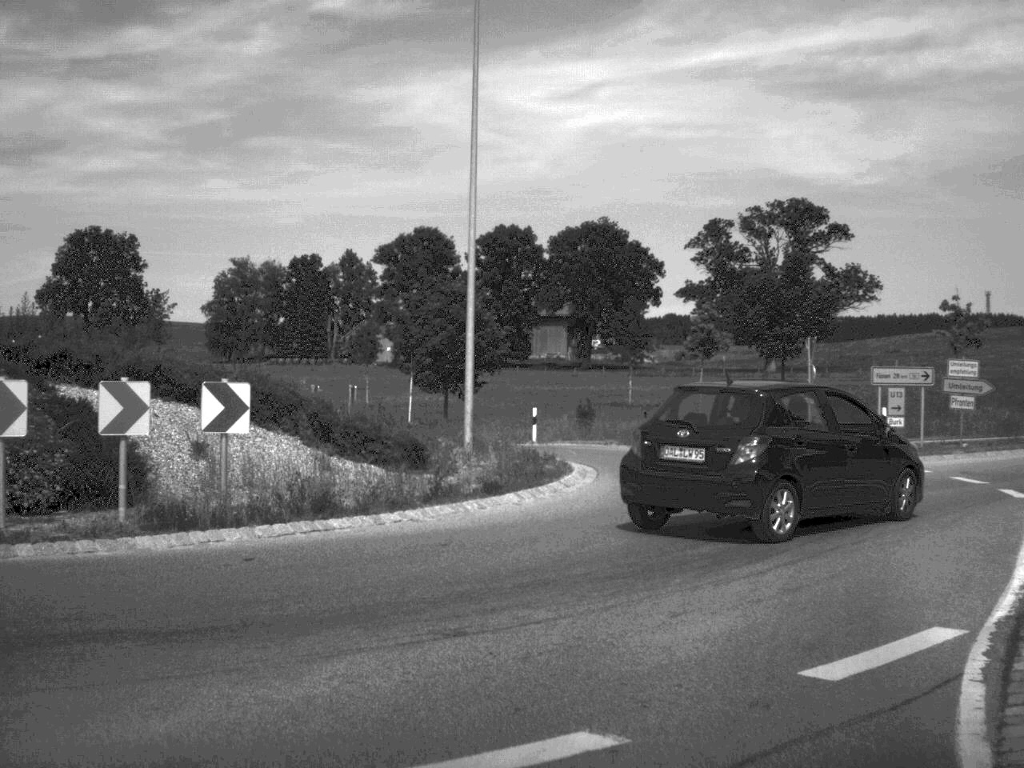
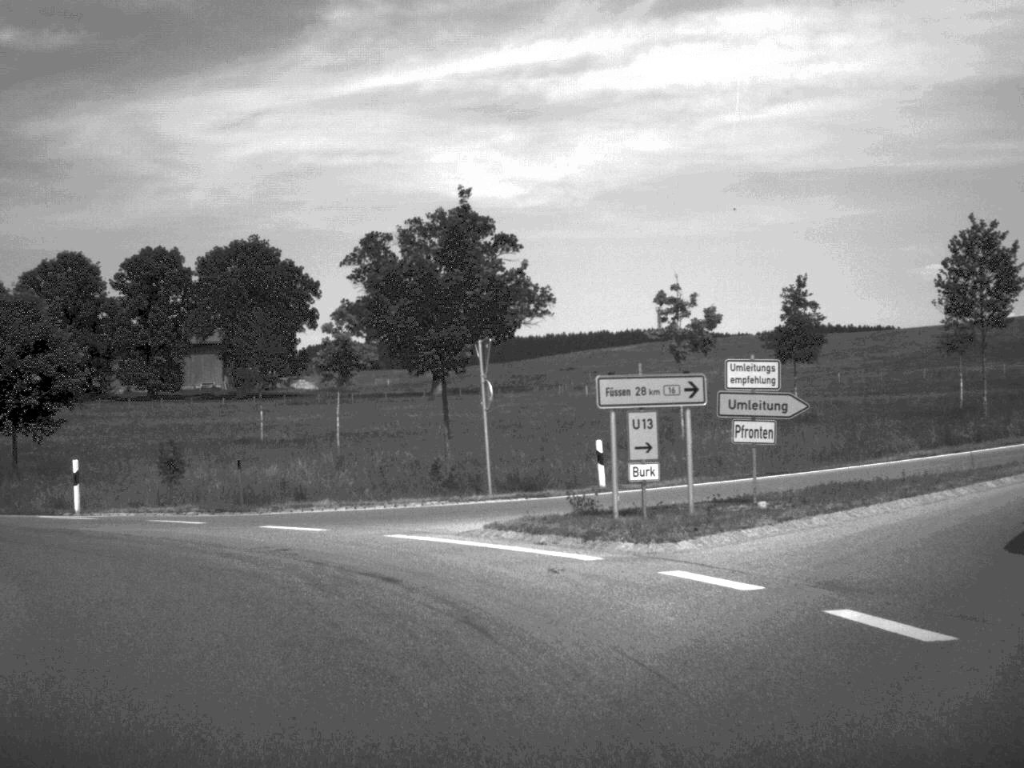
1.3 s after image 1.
(+2.1, +12.1) m; +13°
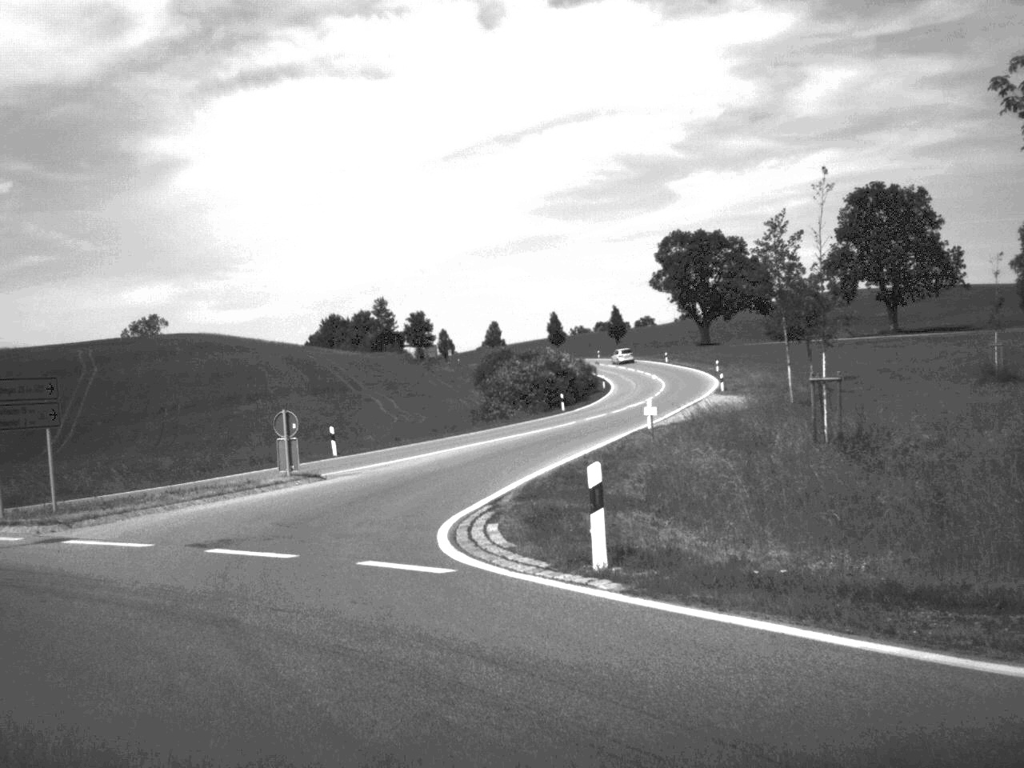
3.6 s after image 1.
(-7.3, +17.1) m; -54°
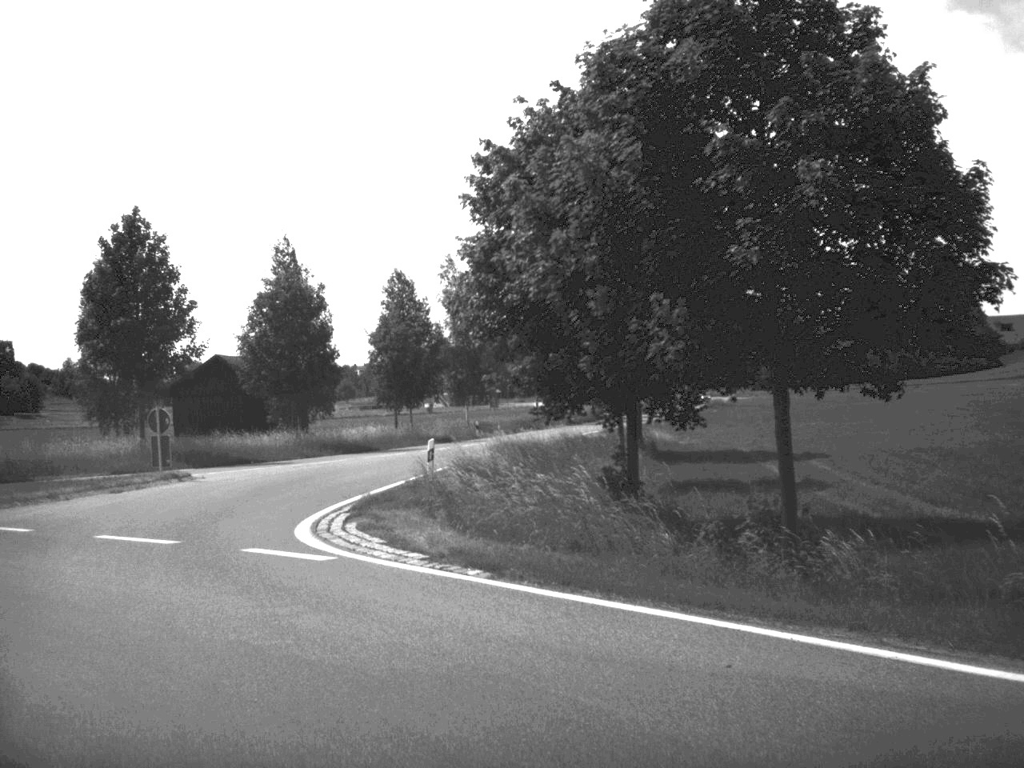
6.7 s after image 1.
(-13.6, +15.4) m; -84°
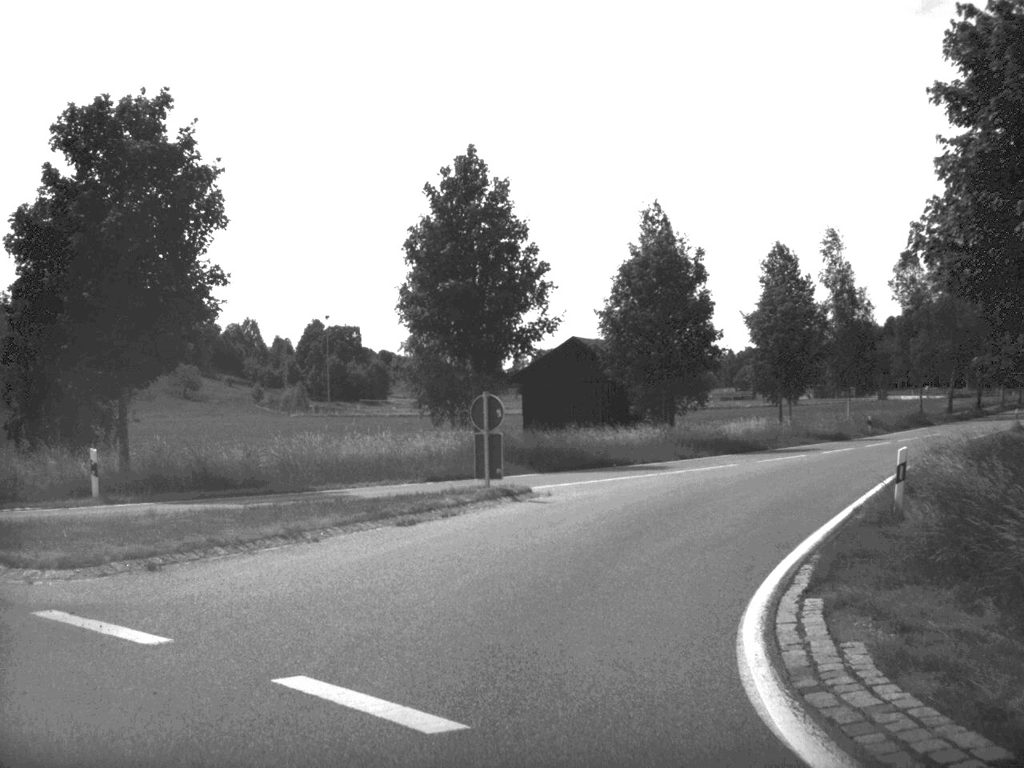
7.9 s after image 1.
(-1.7, +9.2) m; -15°
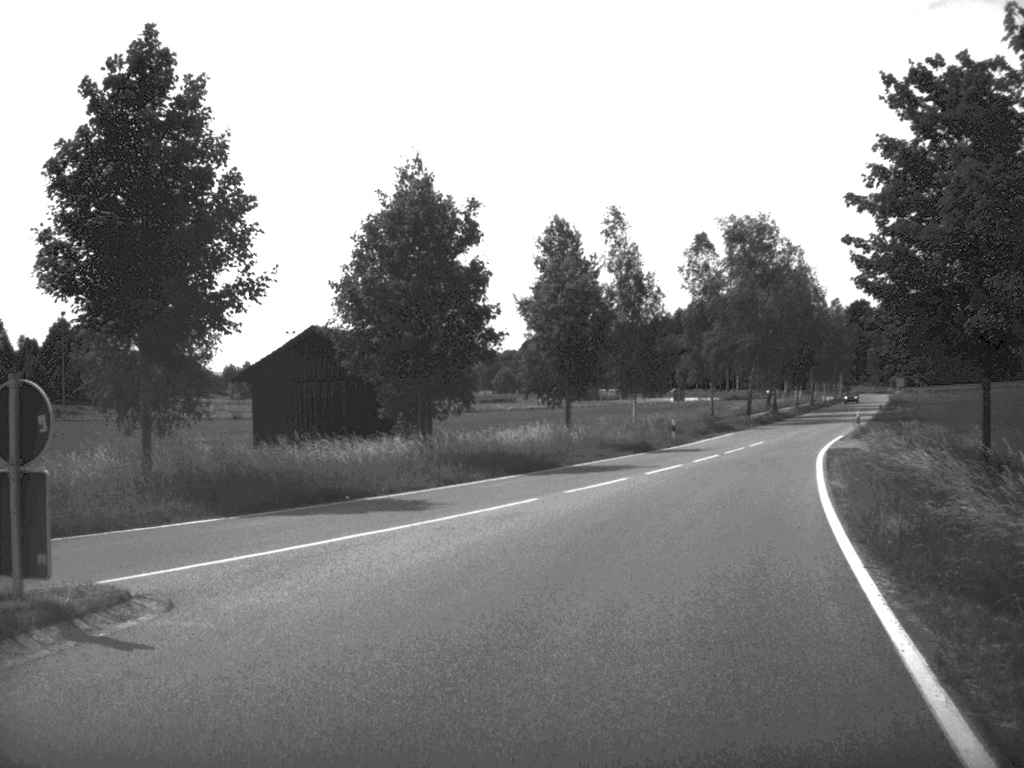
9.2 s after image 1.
(+1.0, +12.0) m; +11°
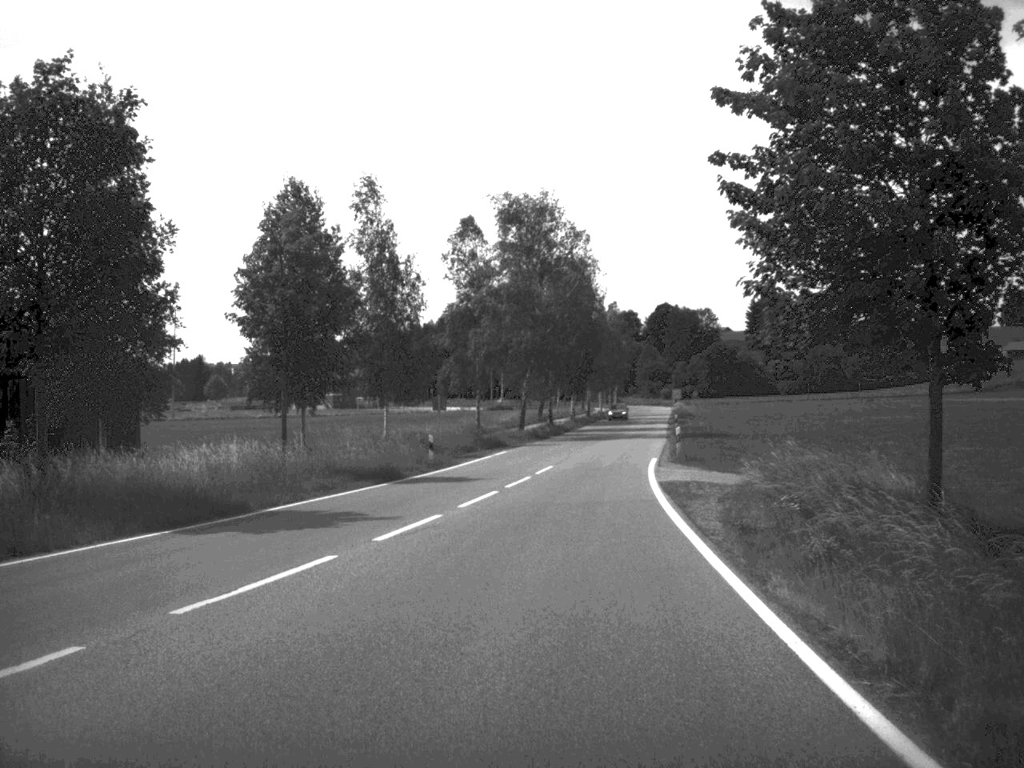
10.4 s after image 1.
(+1.3, +12.8) m; +10°
